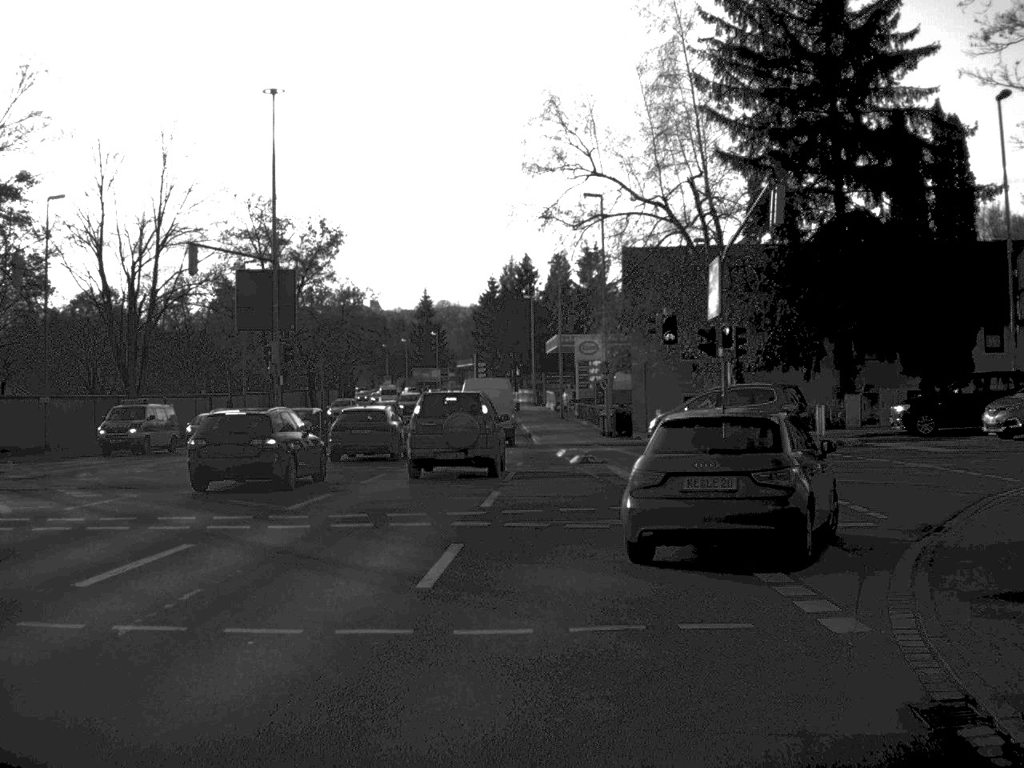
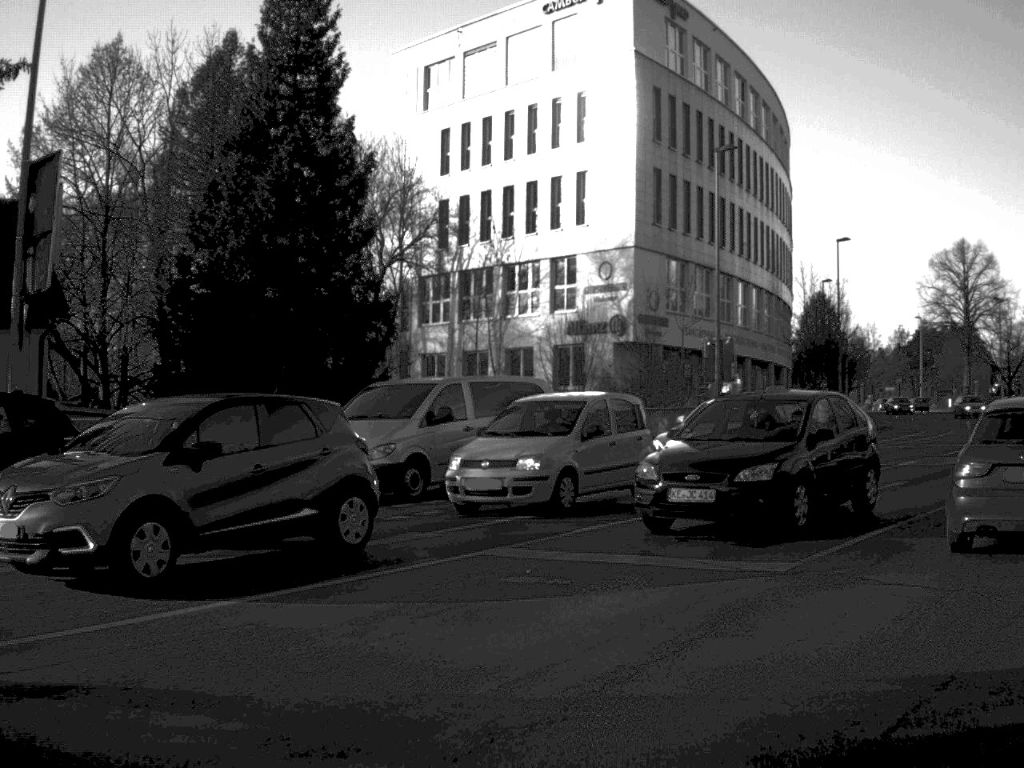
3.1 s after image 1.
(+5.5, +19.4) m; +49°
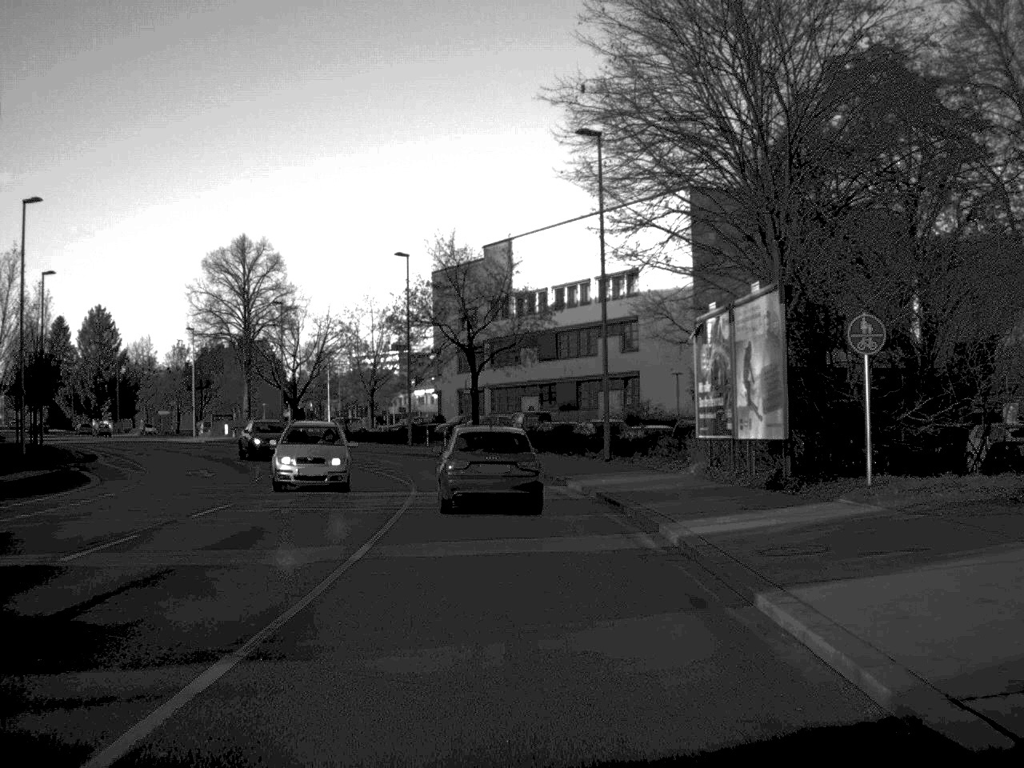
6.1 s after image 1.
(+9.2, +20.5) m; +30°
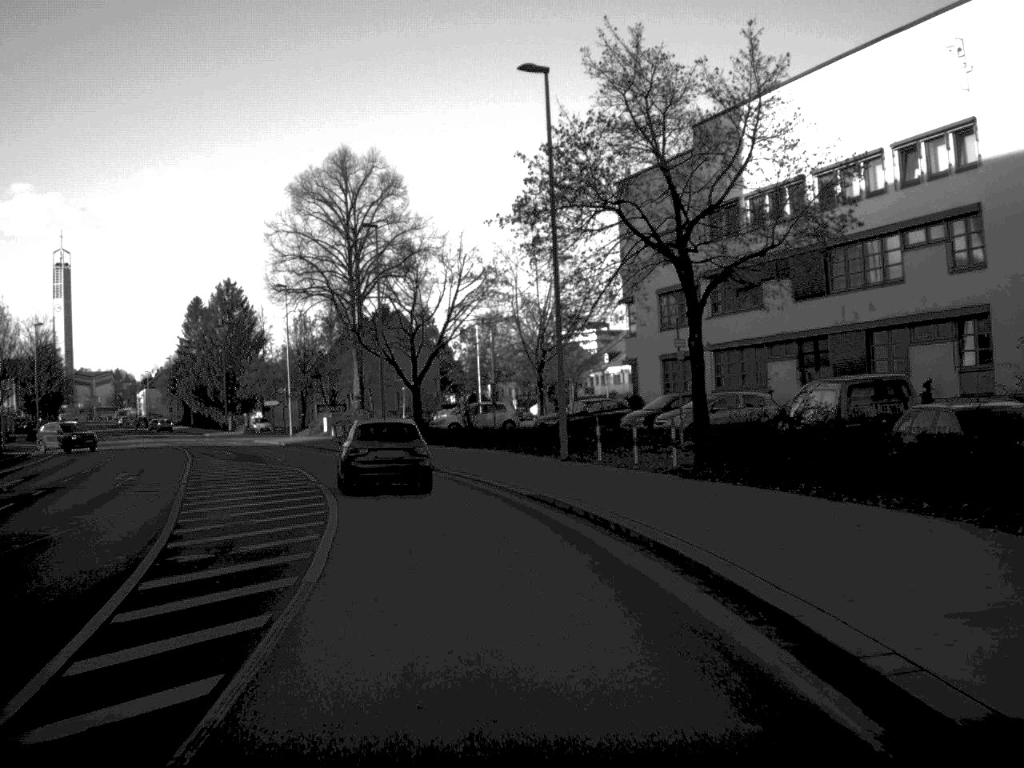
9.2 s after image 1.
(-1.9, +35.7) m; -10°
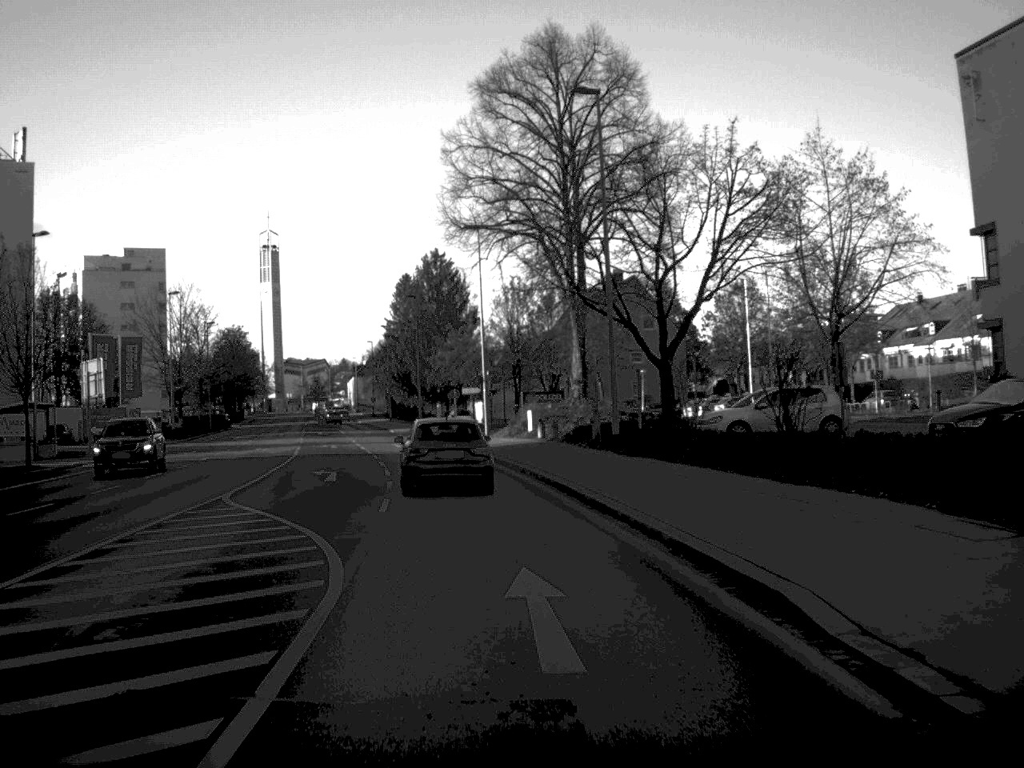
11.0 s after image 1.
(-2.4, +24.5) m; -10°
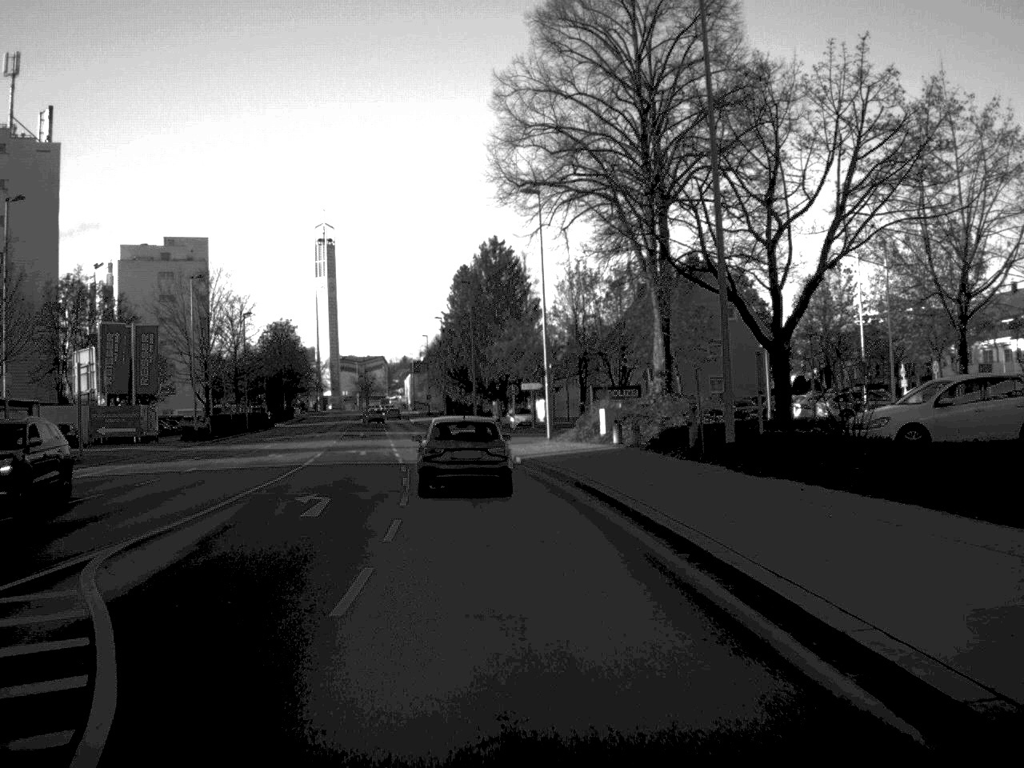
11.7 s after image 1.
(-0.3, +10.1) m; -3°
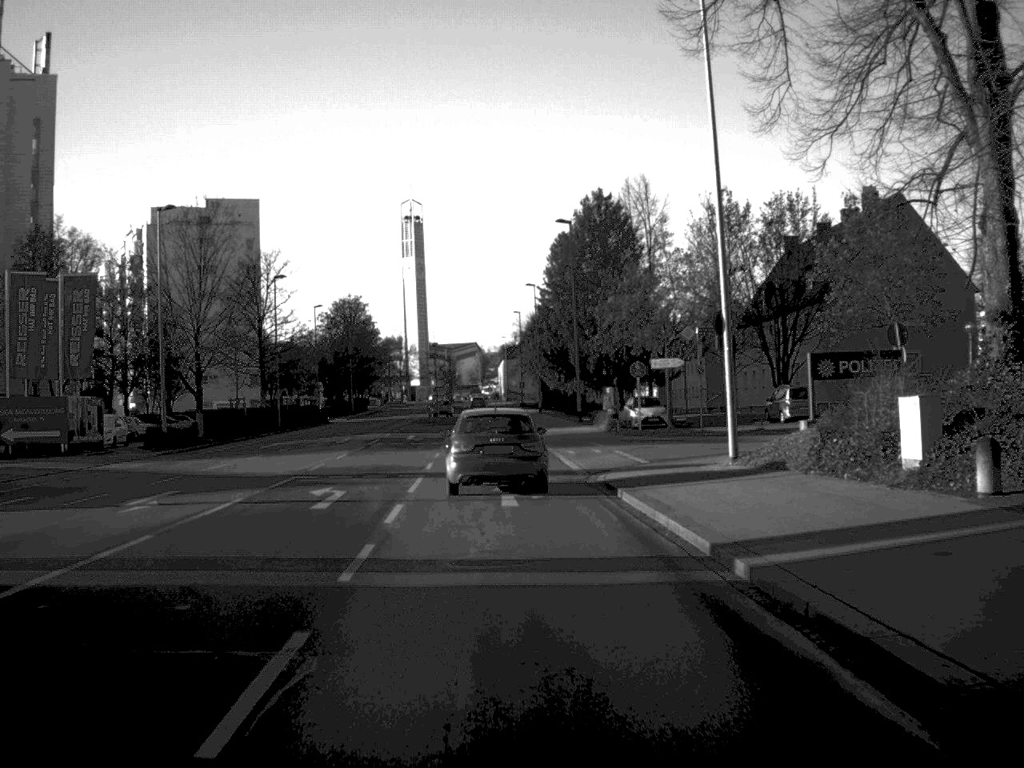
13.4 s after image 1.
(-1.1, +26.2) m; -5°
